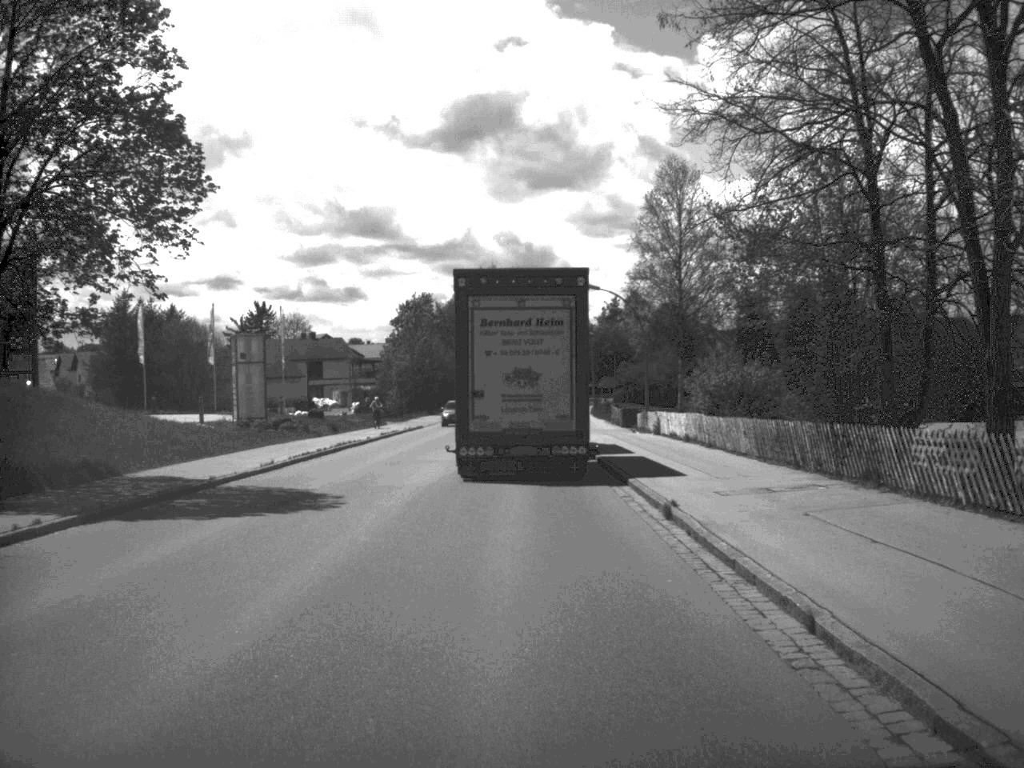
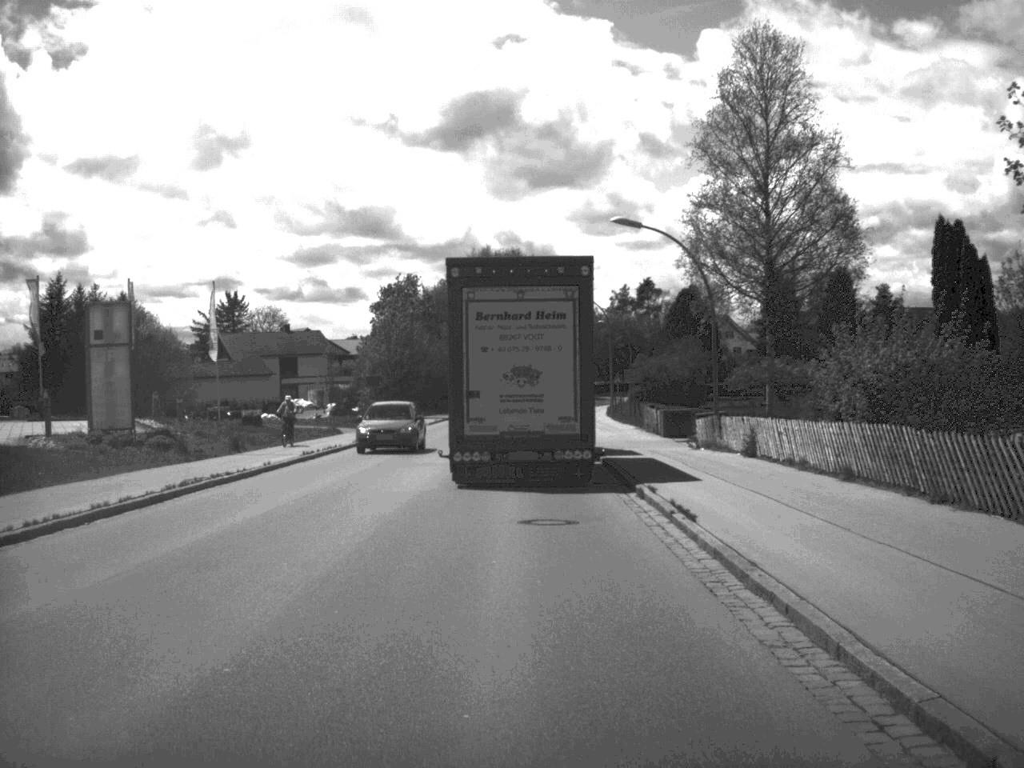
(0.0, +18.7) m; 0°
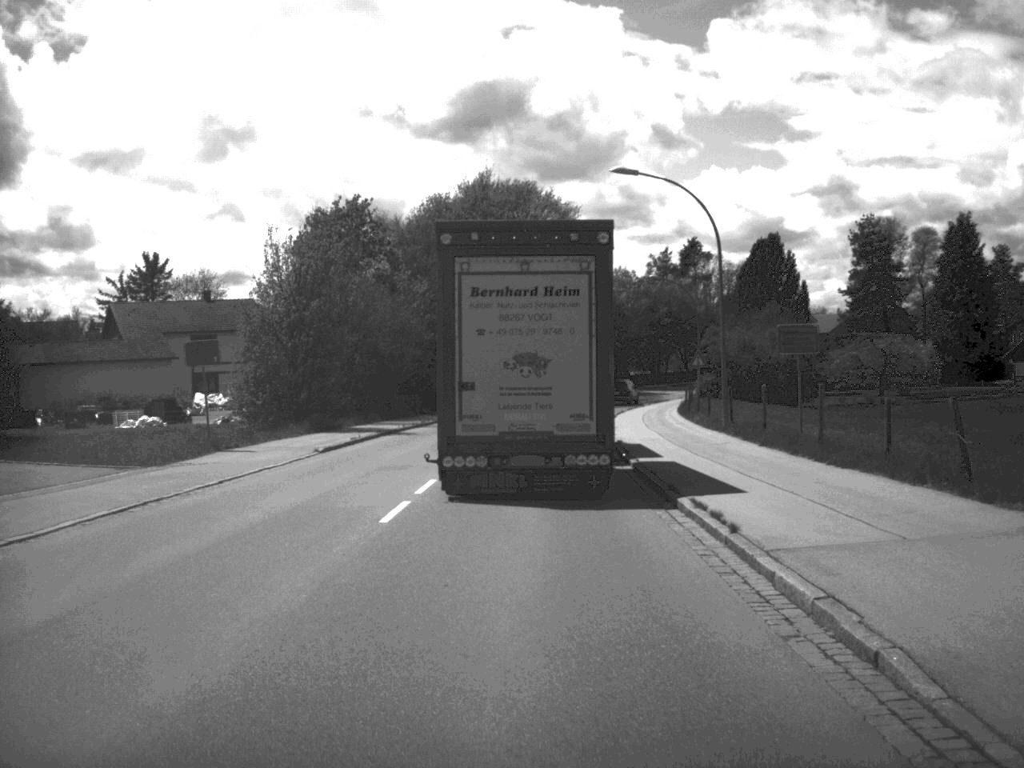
(-0.2, +40.9) m; -1°
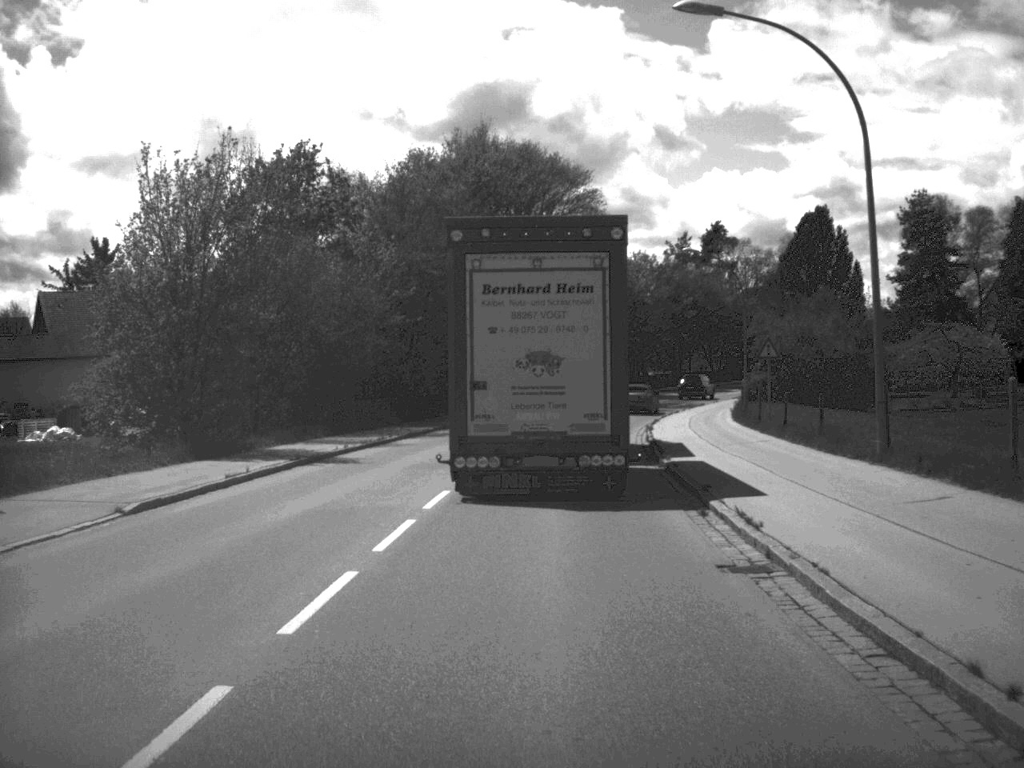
(0.0, +16.0) m; 0°
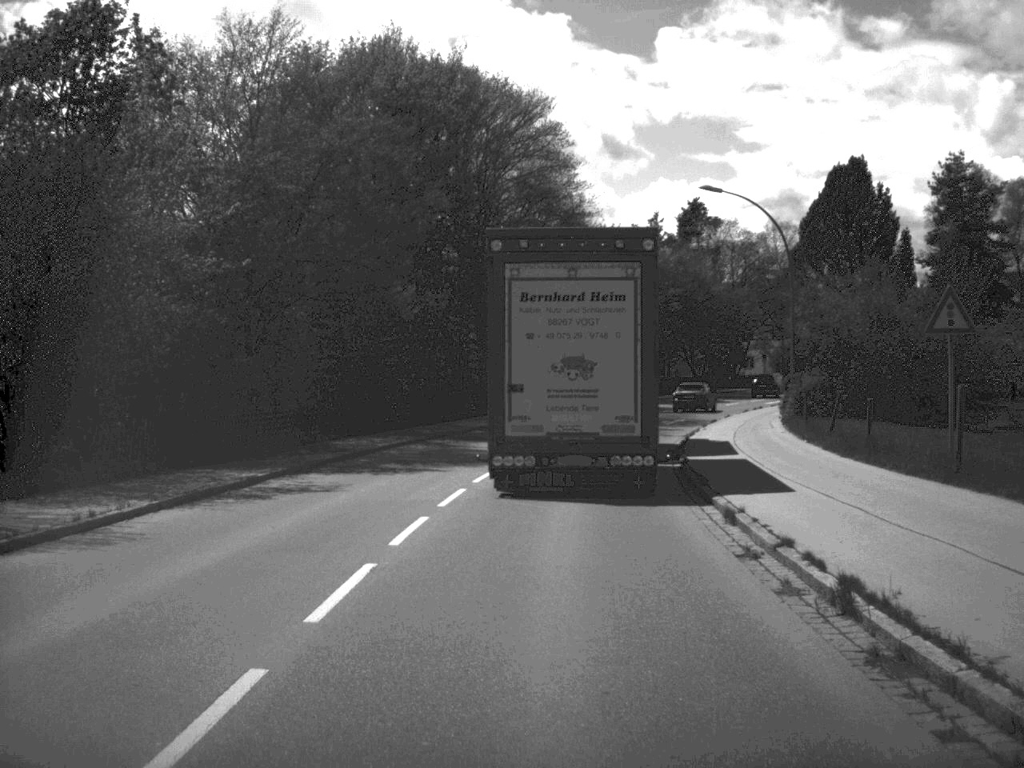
(+0.3, +21.6) m; +2°
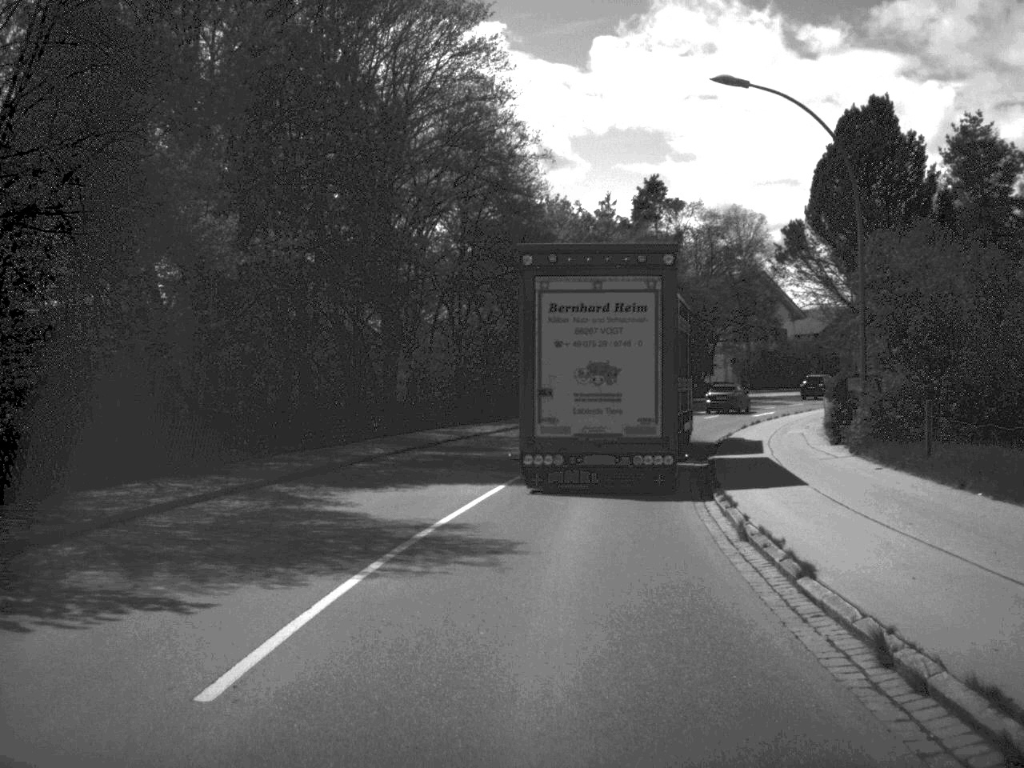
(+0.3, +15.5) m; +3°
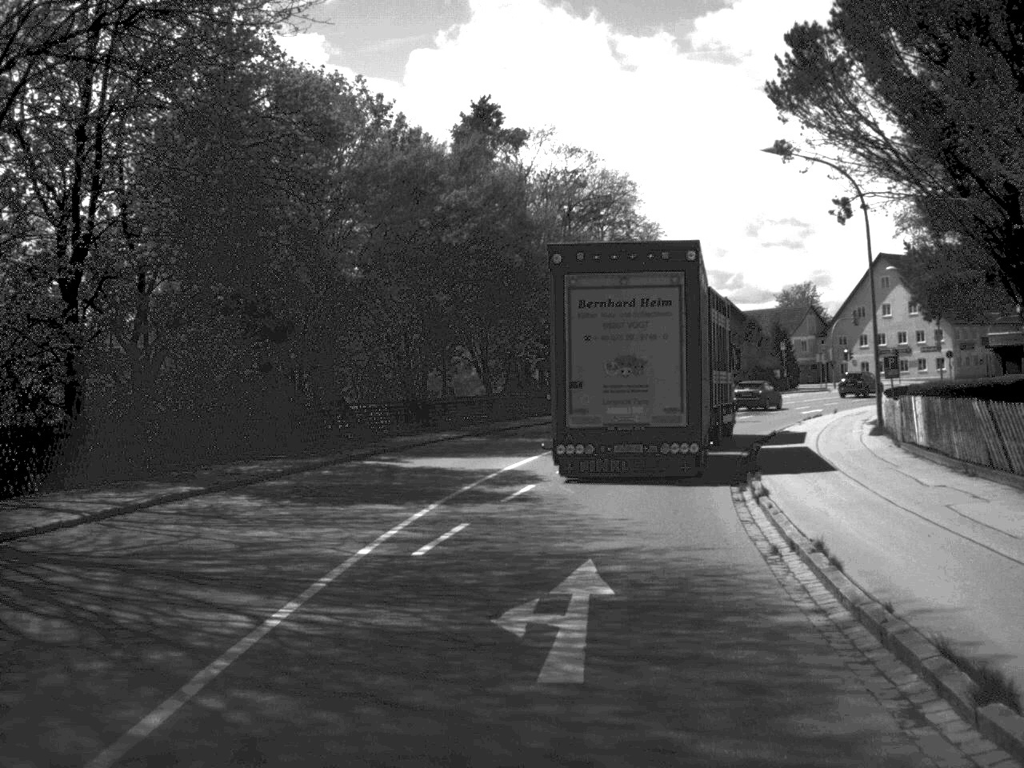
(+1.9, +28.2) m; +8°
